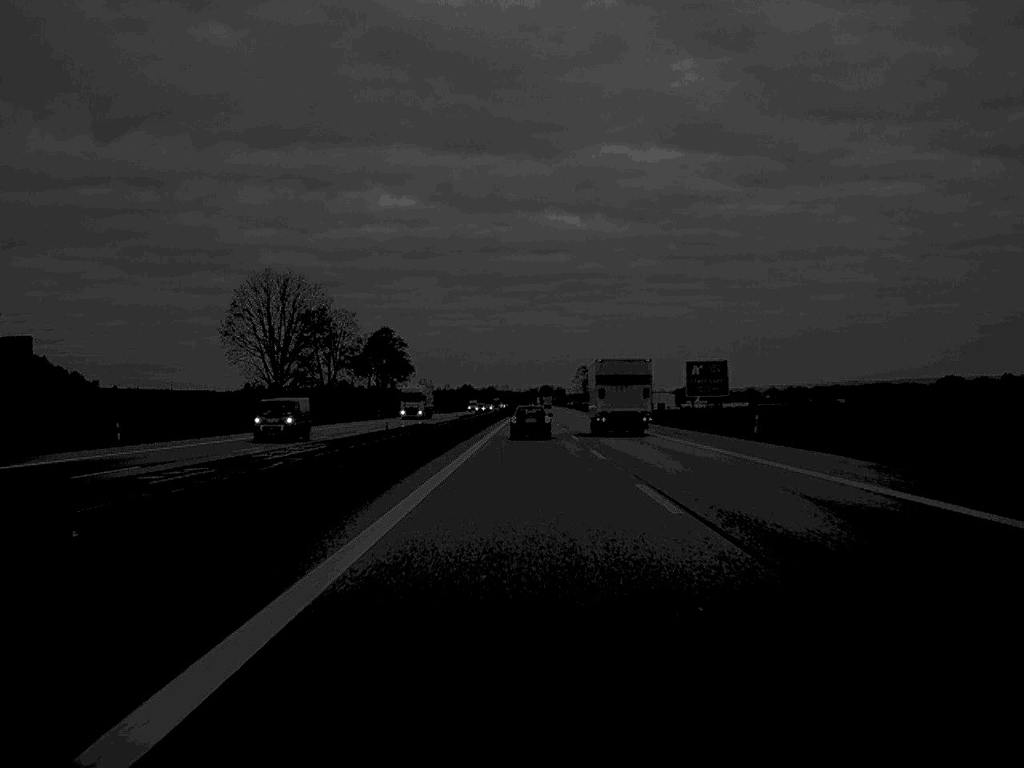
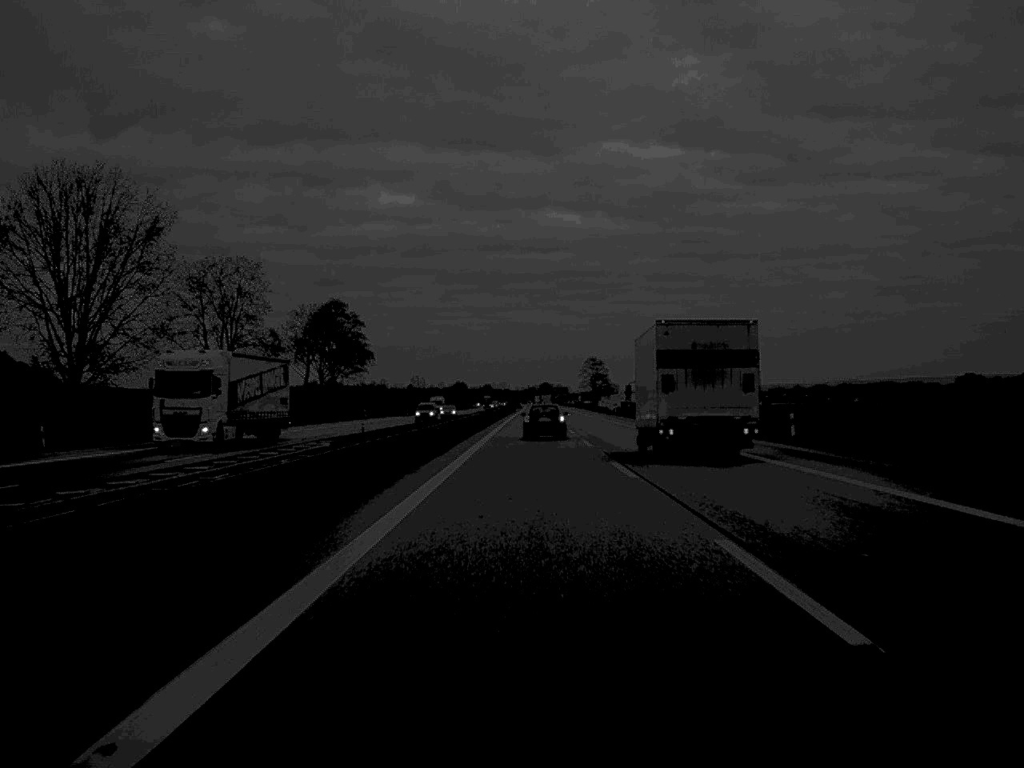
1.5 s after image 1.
(+0.1, +63.2) m; 0°
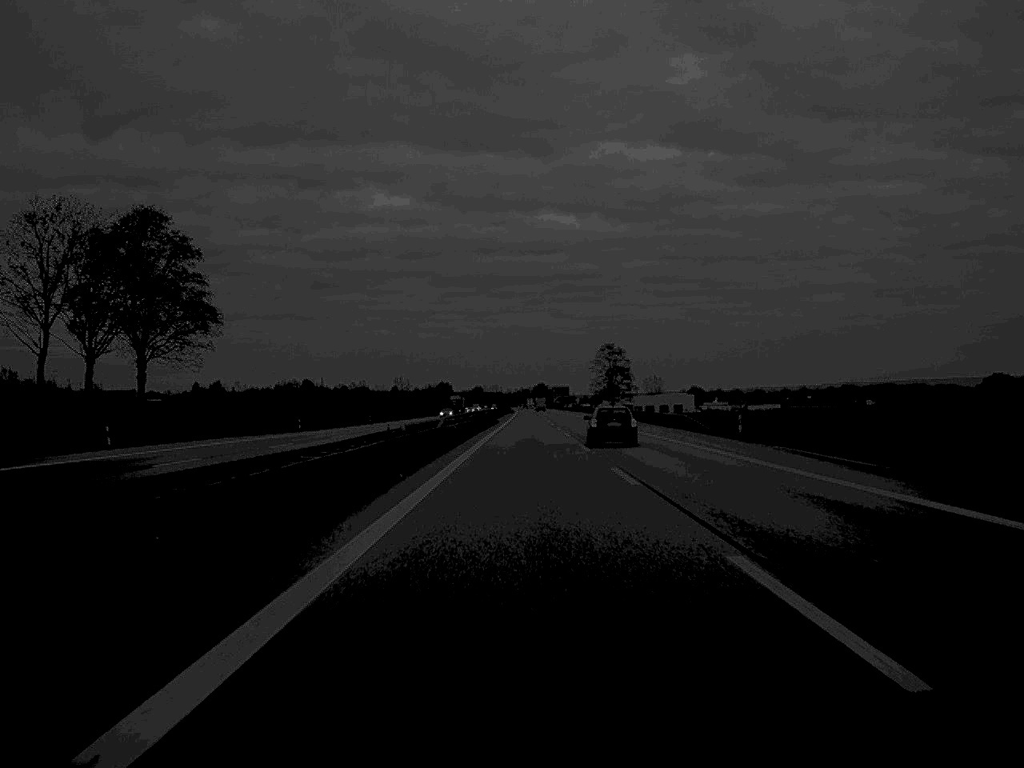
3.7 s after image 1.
(+0.3, +90.6) m; 0°
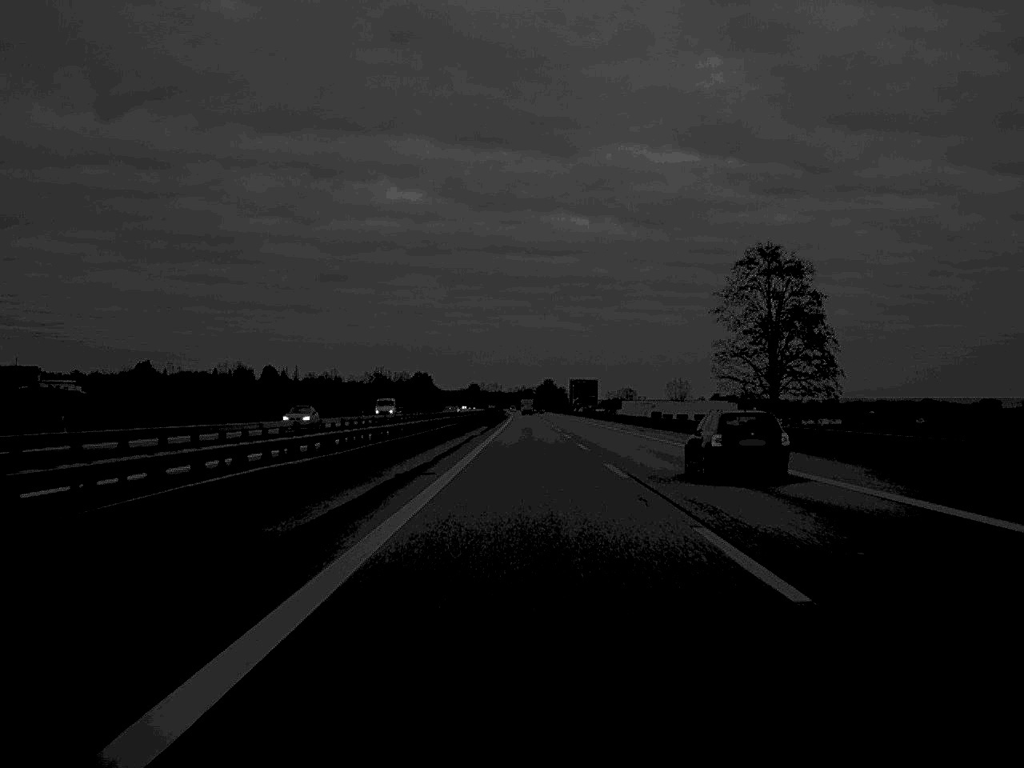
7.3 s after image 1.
(0.0, +158.1) m; 0°
